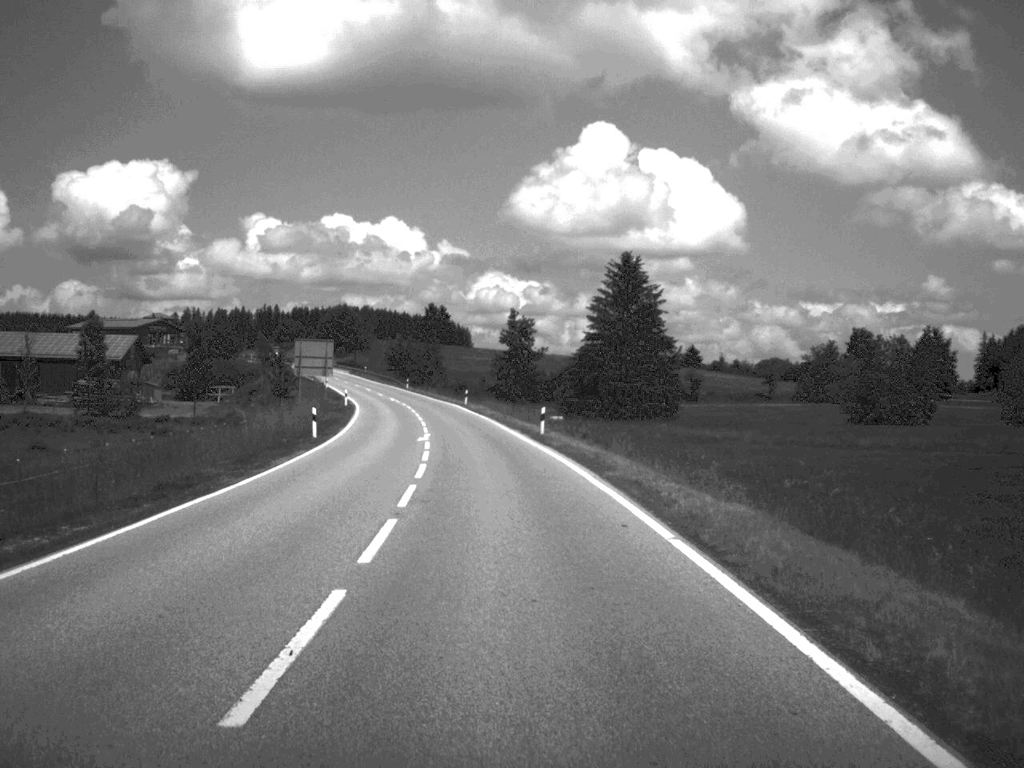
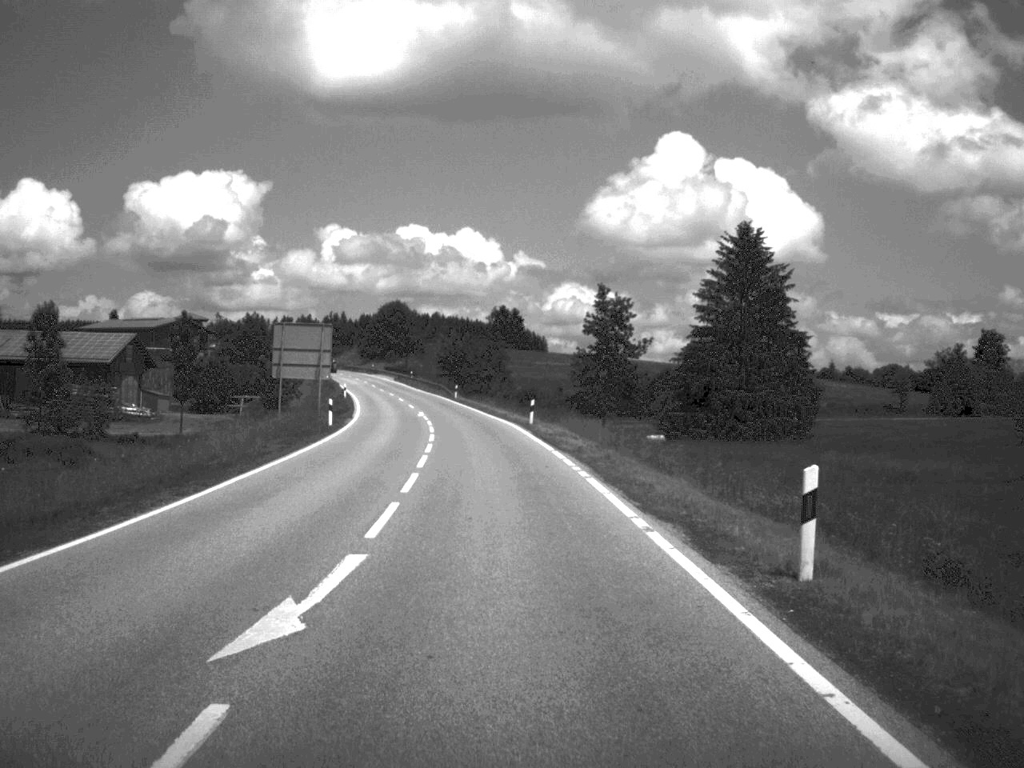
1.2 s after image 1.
(-1.1, +33.0) m; -3°
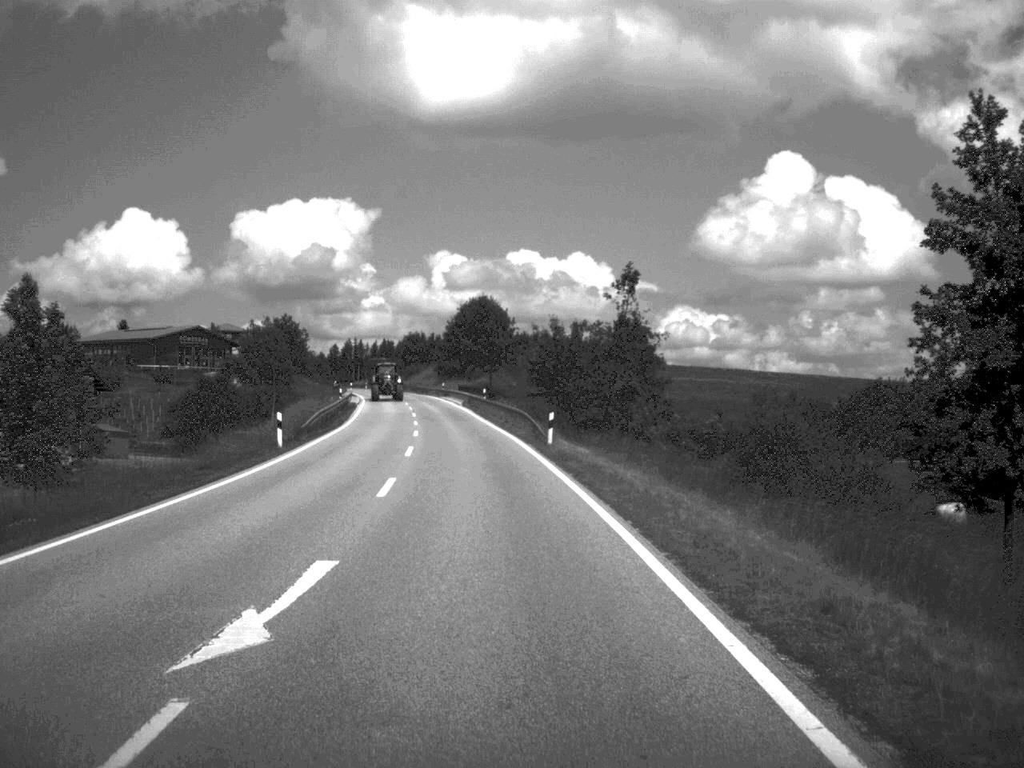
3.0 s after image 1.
(-2.3, +52.6) m; -5°
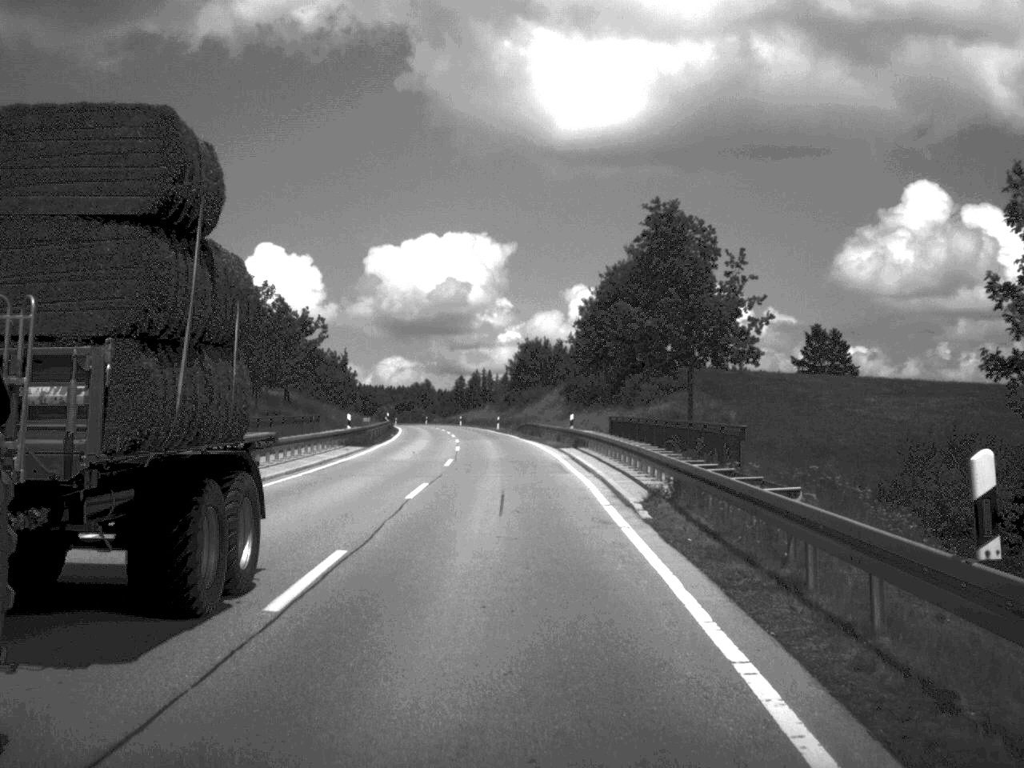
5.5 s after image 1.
(-4.1, +68.3) m; -6°
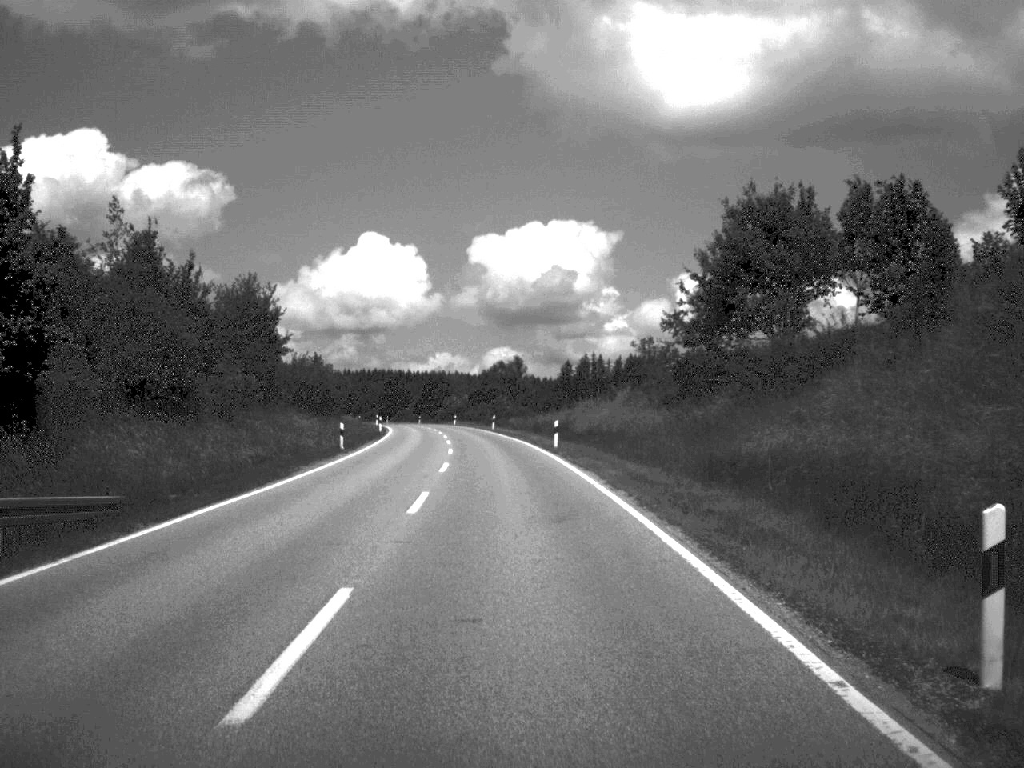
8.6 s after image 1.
(-4.0, +85.4) m; -5°
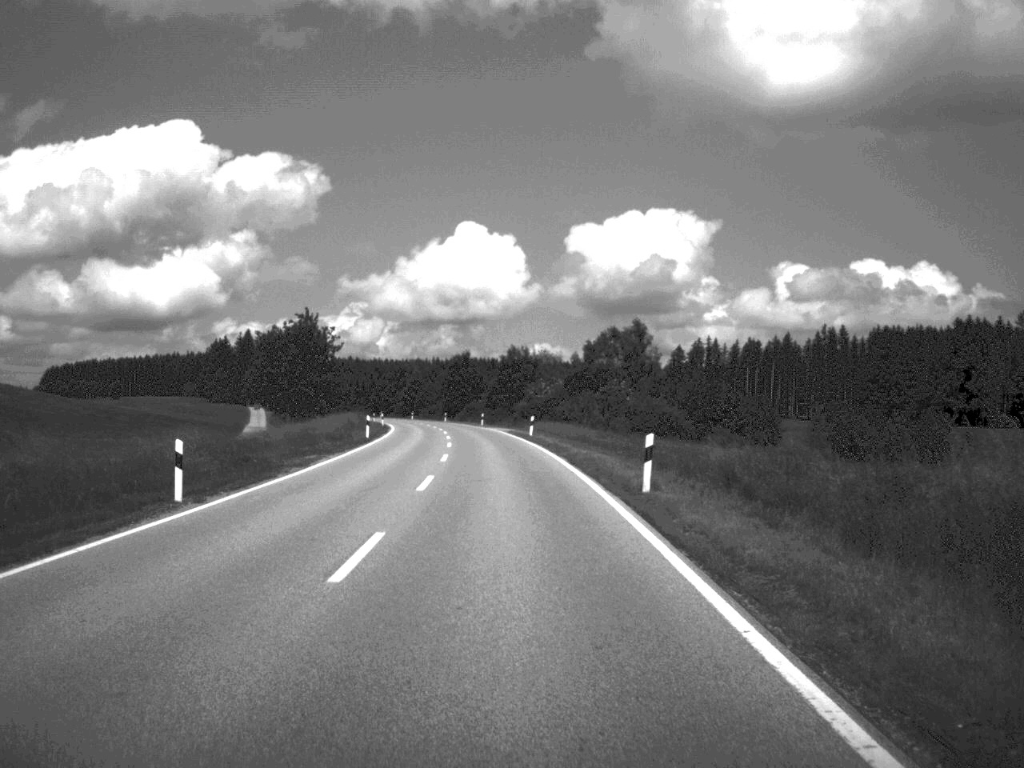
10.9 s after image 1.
(-2.6, +65.5) m; -5°
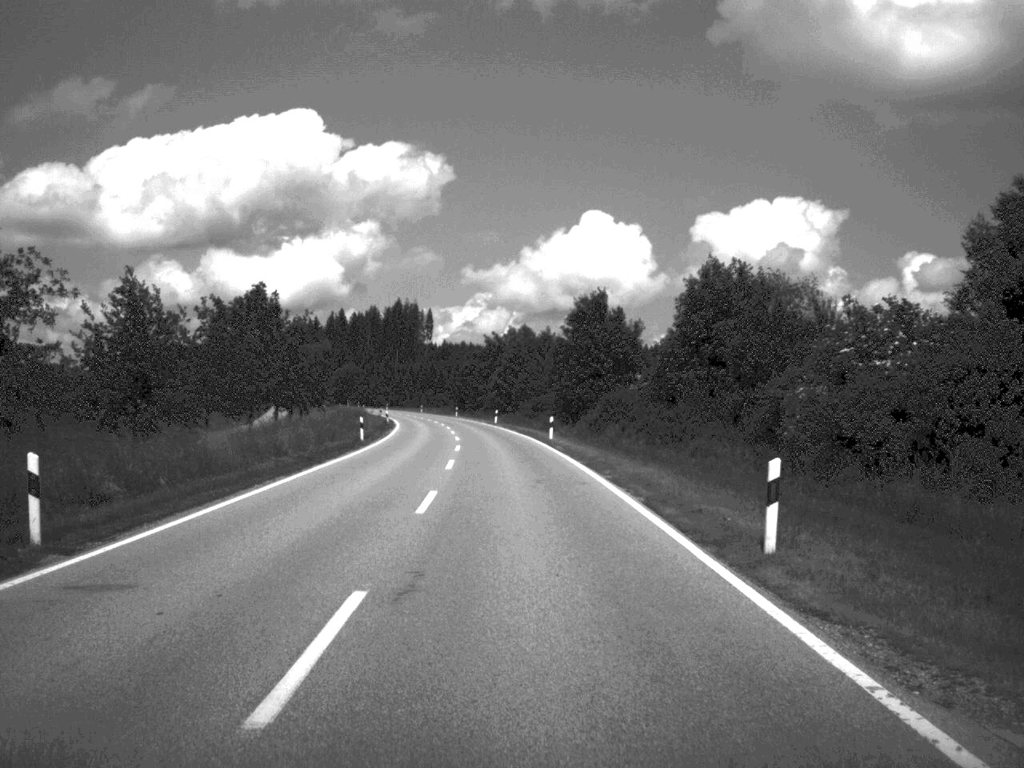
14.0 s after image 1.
(-4.7, +86.4) m; -6°
